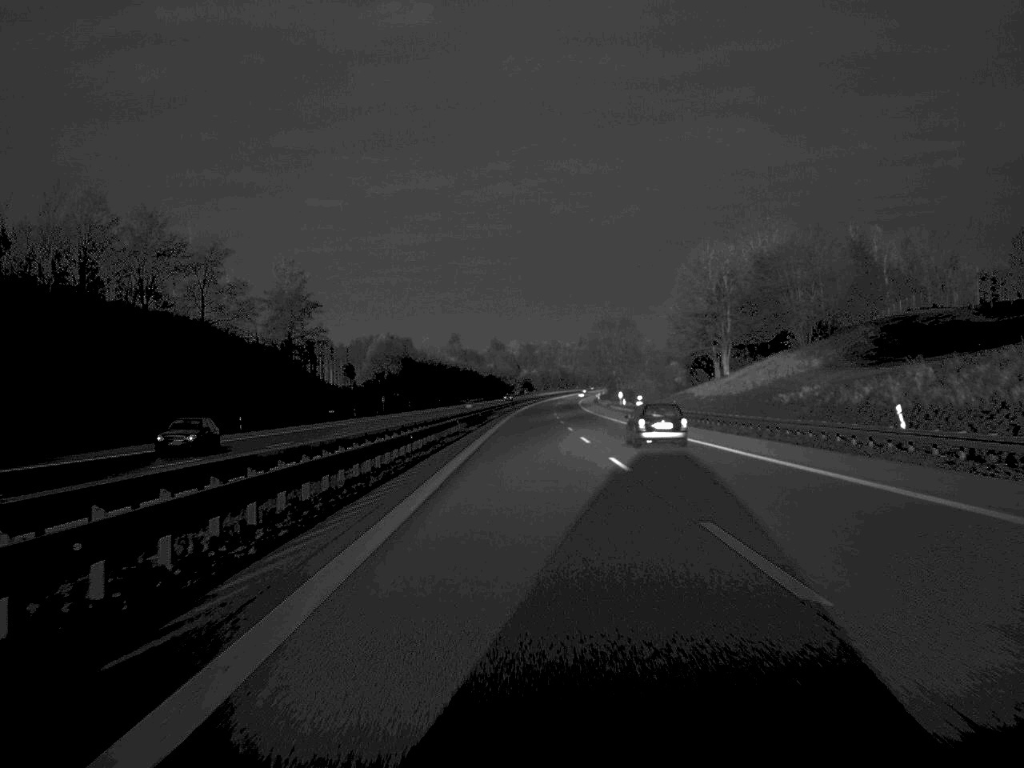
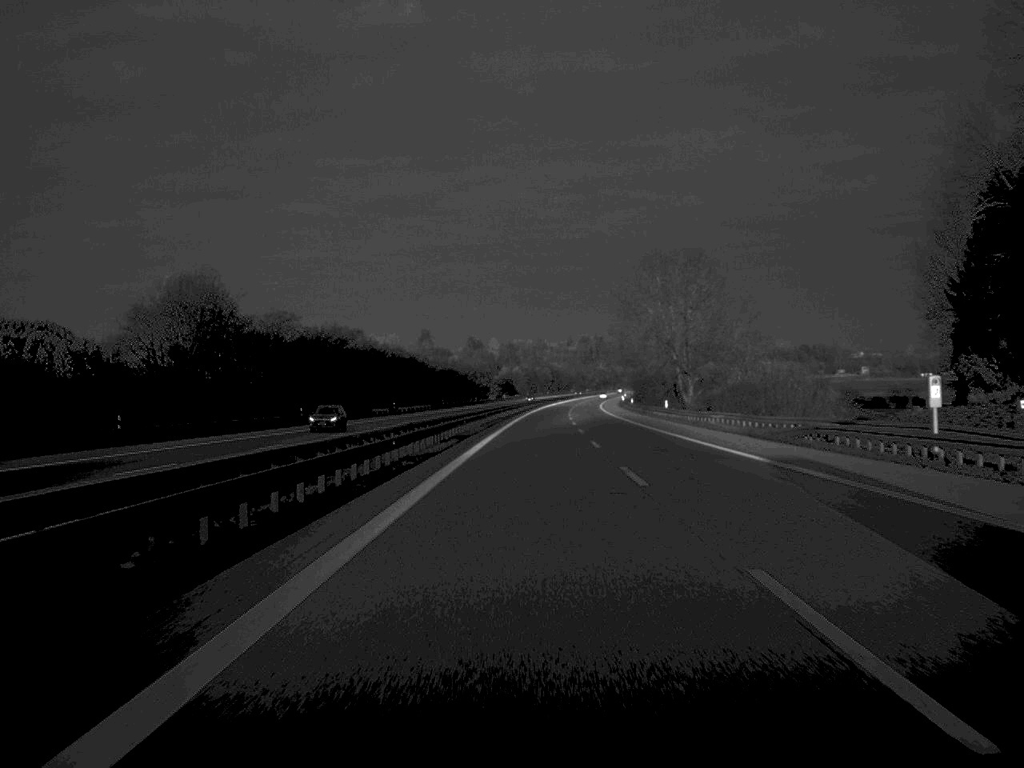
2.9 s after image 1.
(+0.8, +129.2) m; +1°
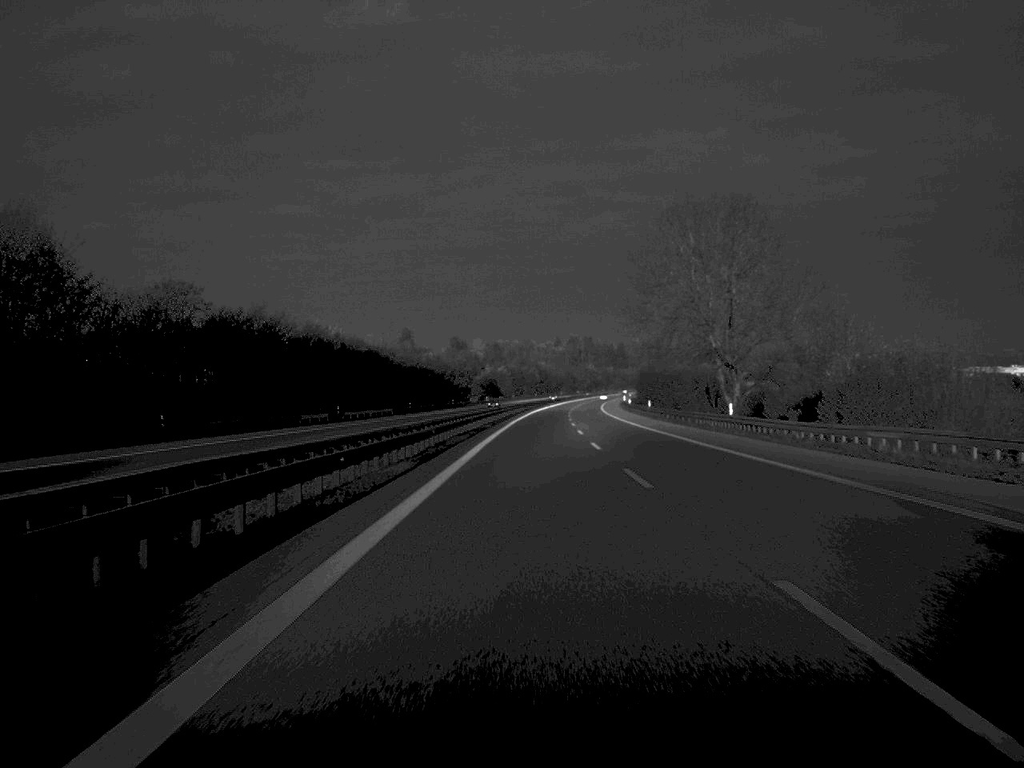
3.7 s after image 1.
(+0.2, +36.0) m; +1°
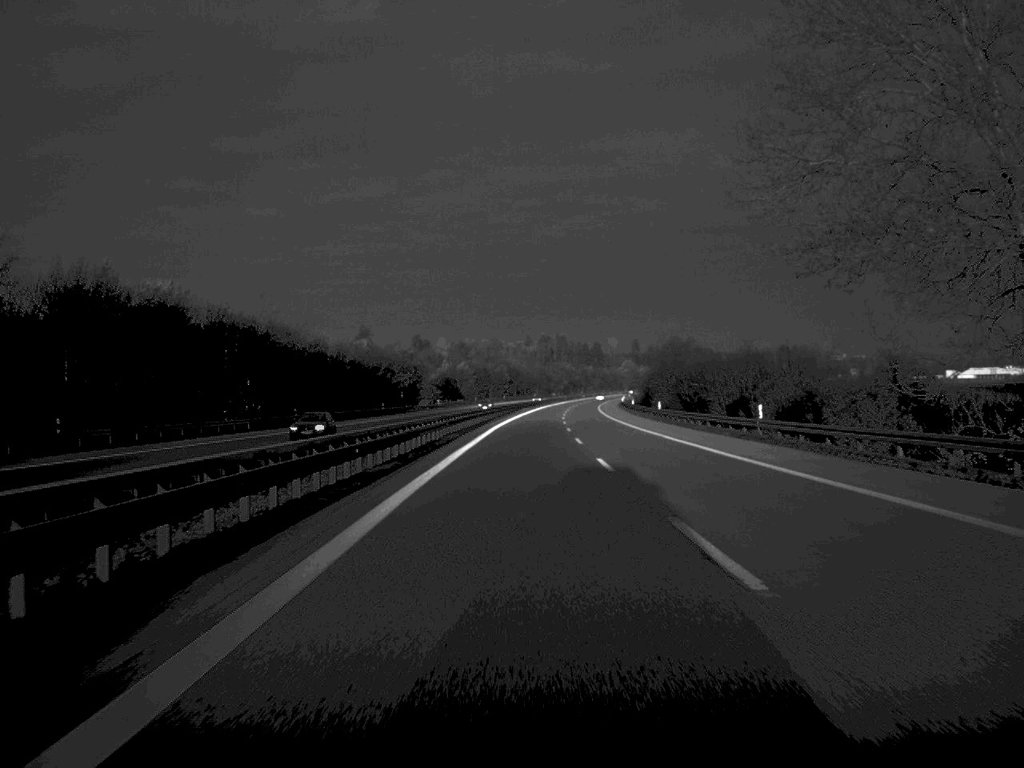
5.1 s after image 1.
(+0.7, +66.0) m; +1°
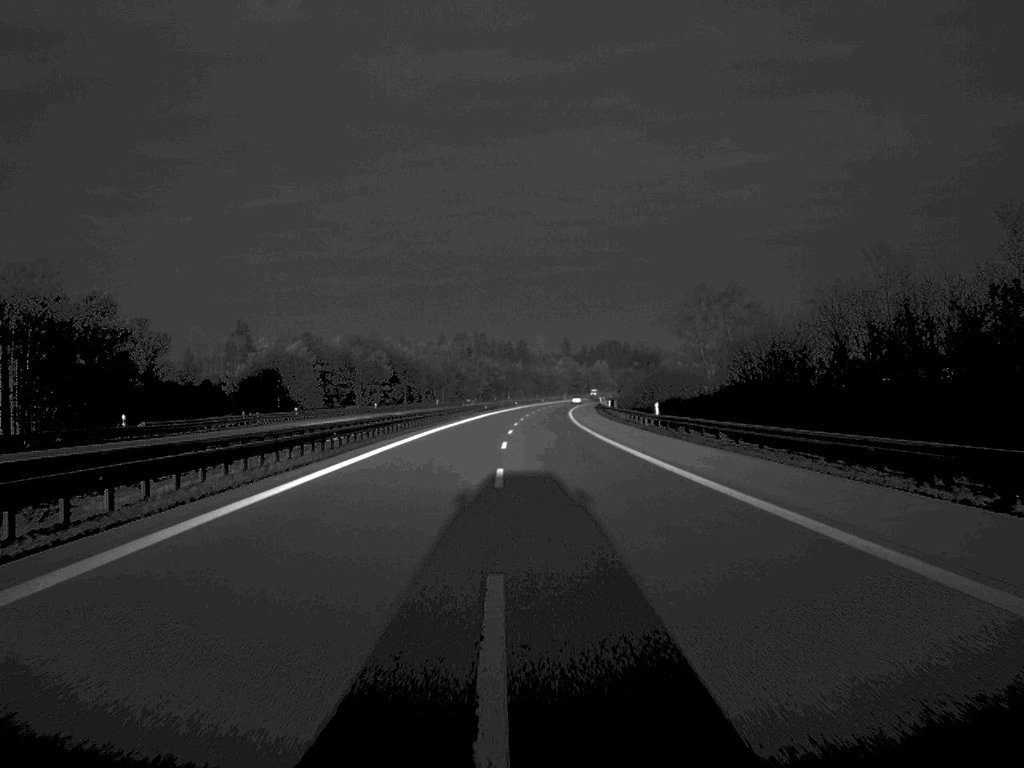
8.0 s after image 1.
(+4.1, +130.4) m; +4°
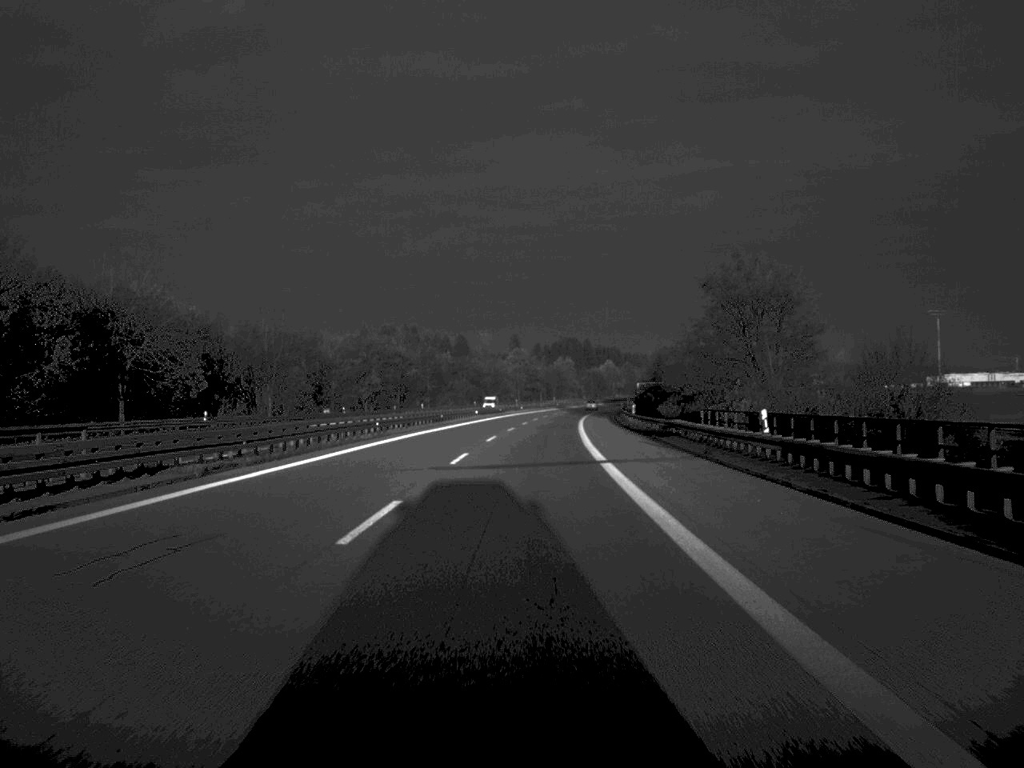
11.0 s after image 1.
(+2.7, +133.6) m; +2°
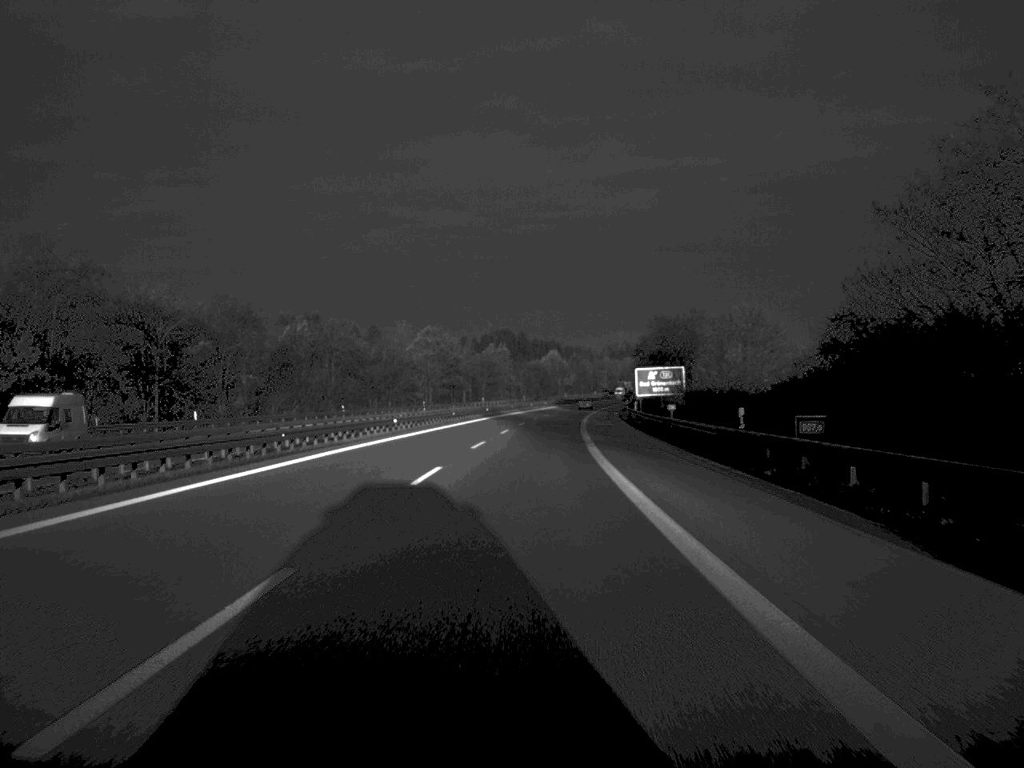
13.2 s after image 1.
(+2.6, +97.7) m; +3°
